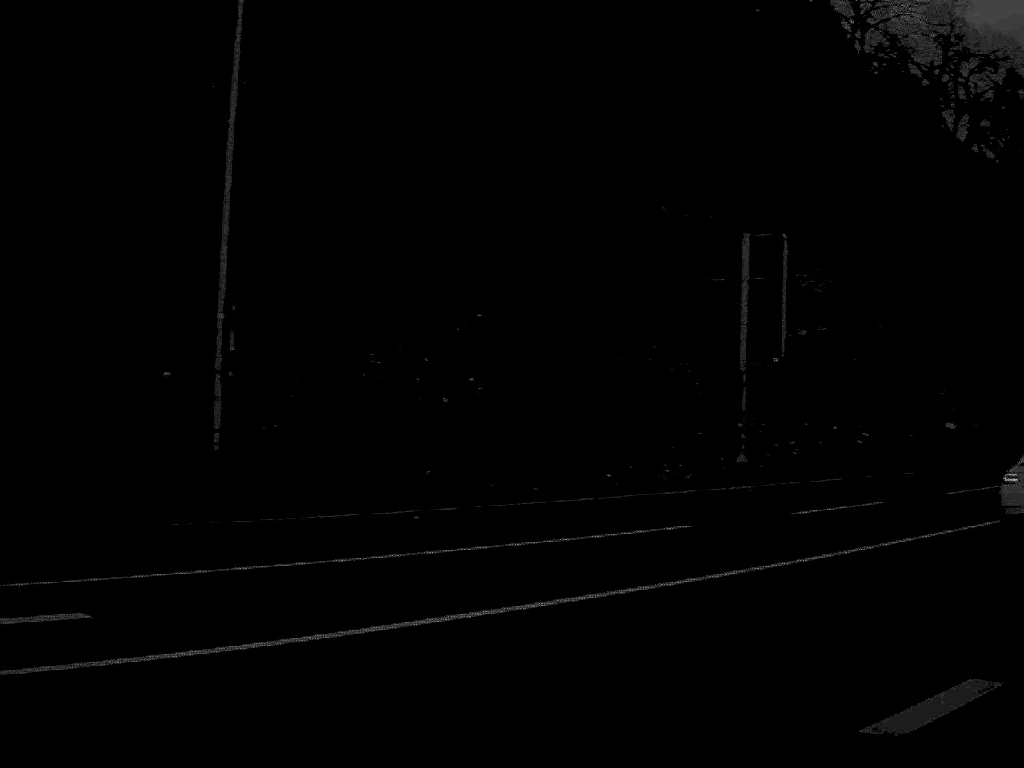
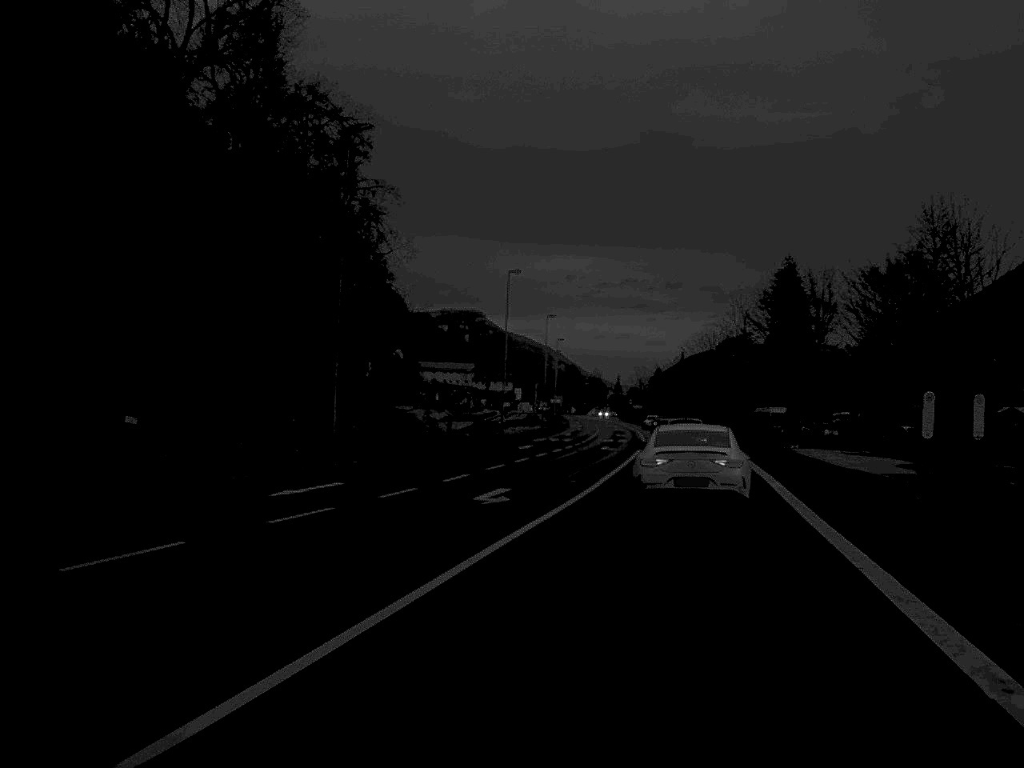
(+4.6, +13.0) m; +34°
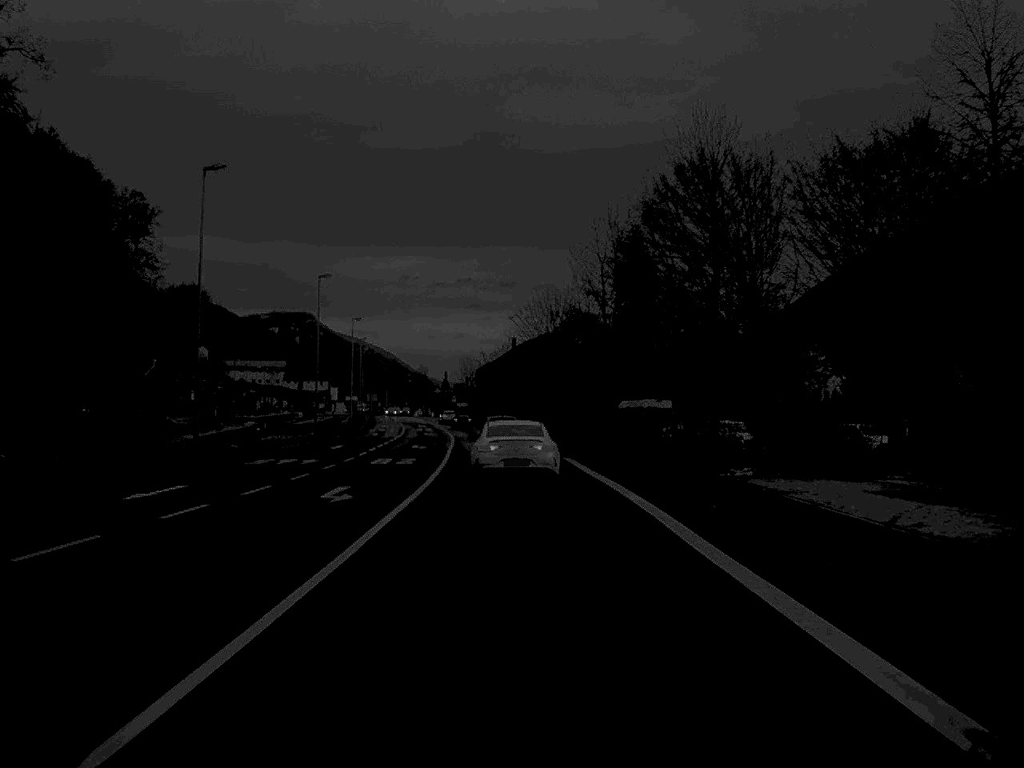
(+3.9, +33.6) m; +7°
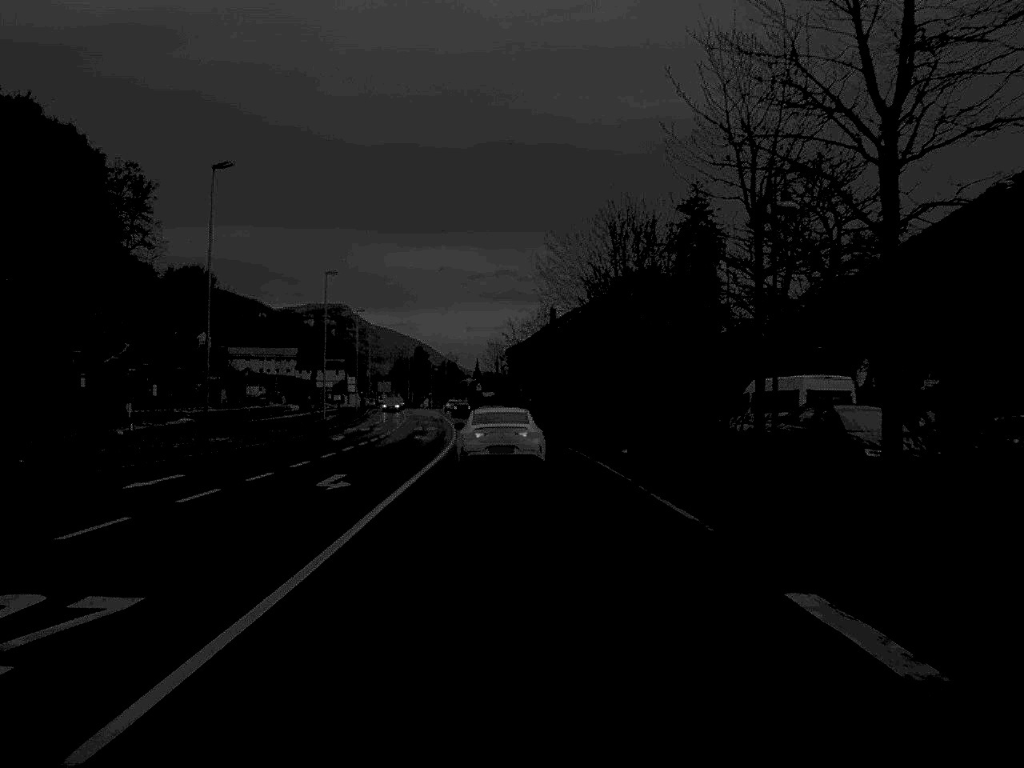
(-0.4, +34.6) m; -2°
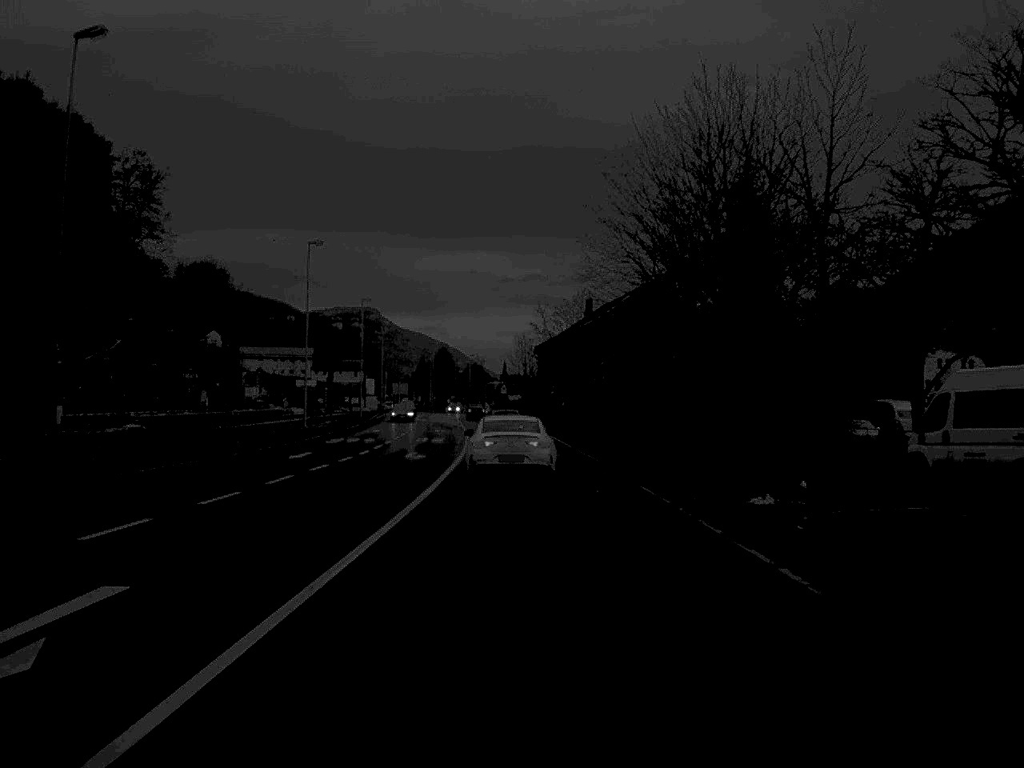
(-0.2, +17.4) m; -1°
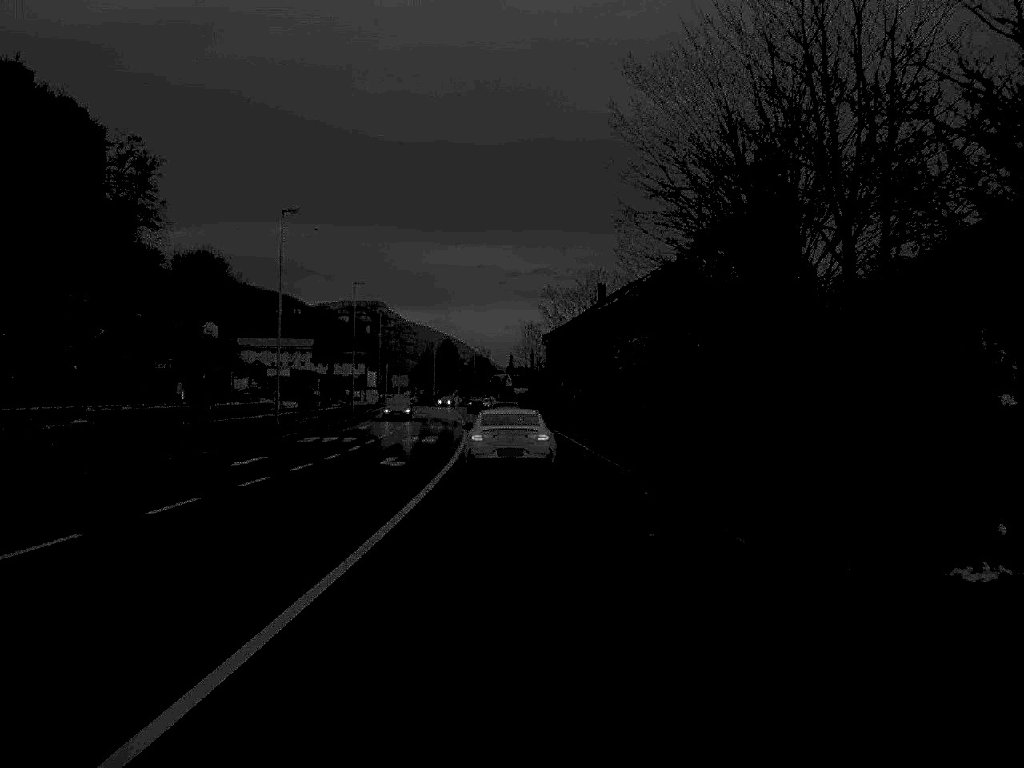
(0.0, +9.2) m; 0°
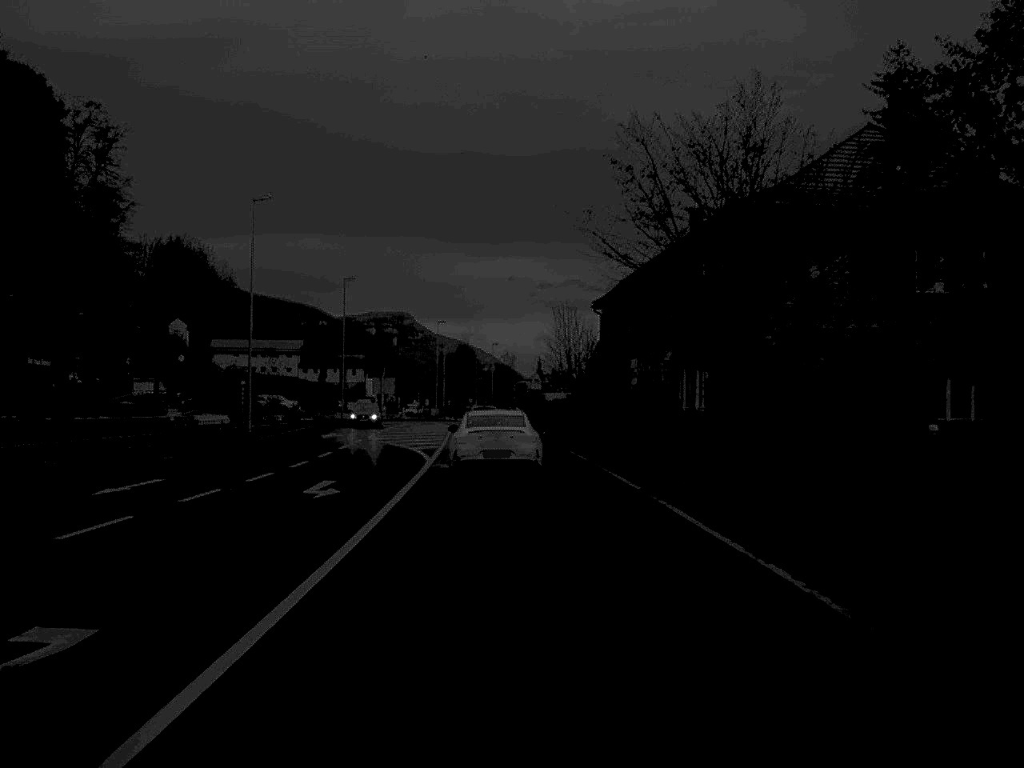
(-0.4, +45.0) m; -1°
